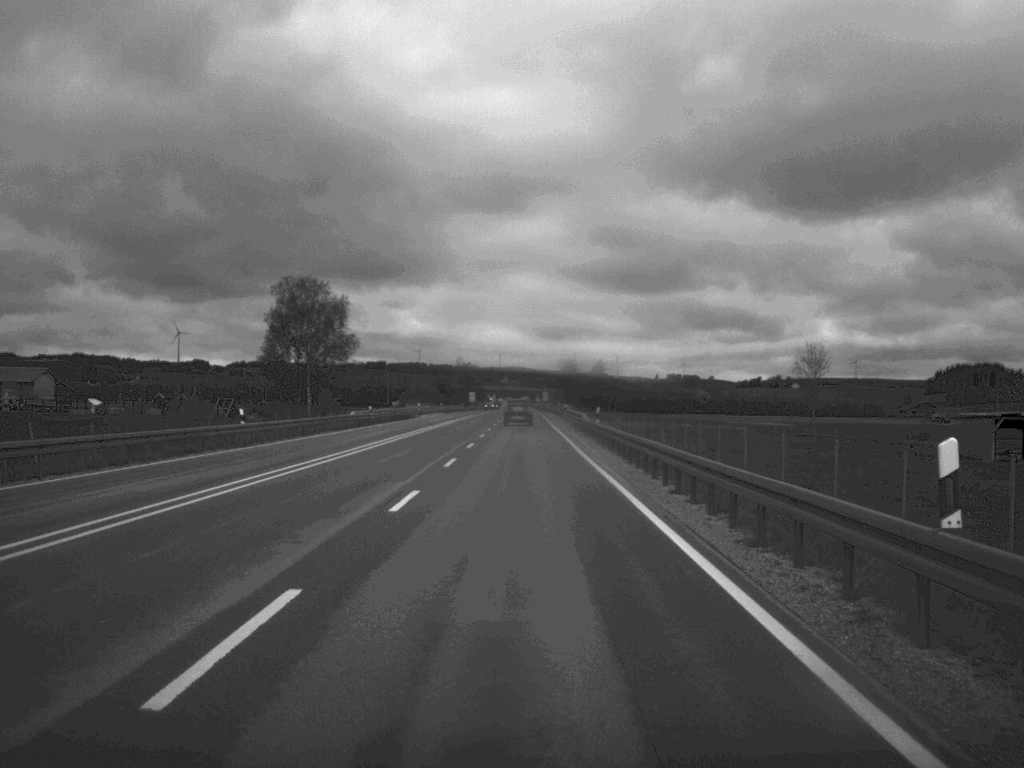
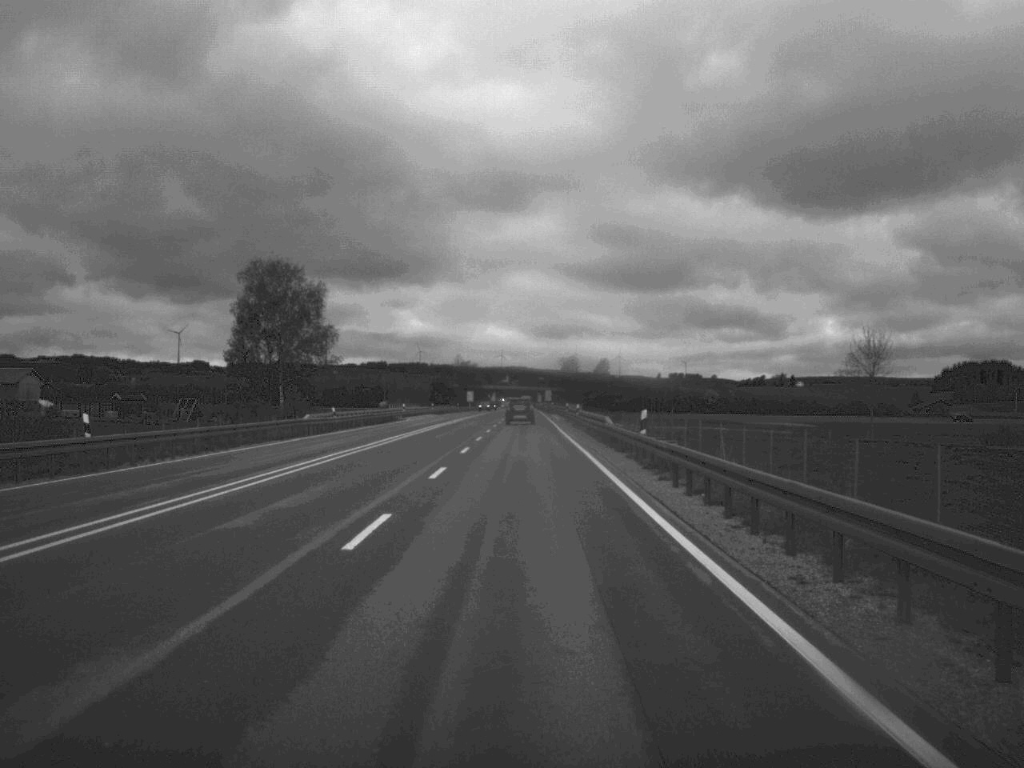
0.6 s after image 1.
(0.0, +17.1) m; 0°
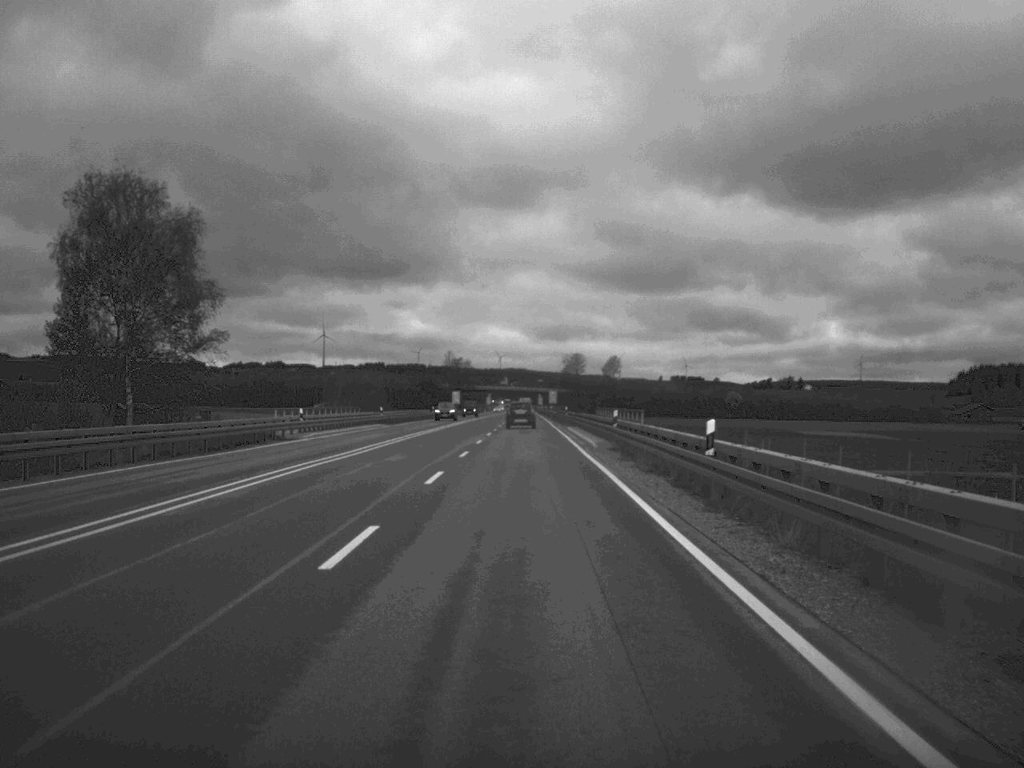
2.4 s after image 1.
(0.0, +49.3) m; 0°
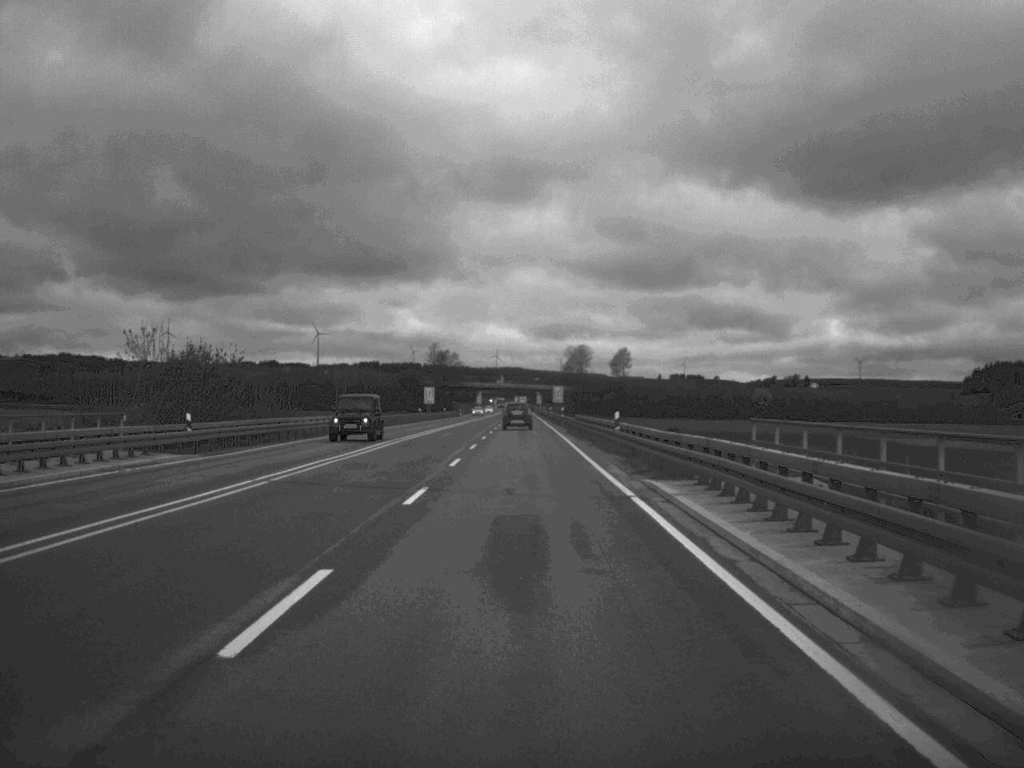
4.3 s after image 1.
(0.0, +52.0) m; 0°
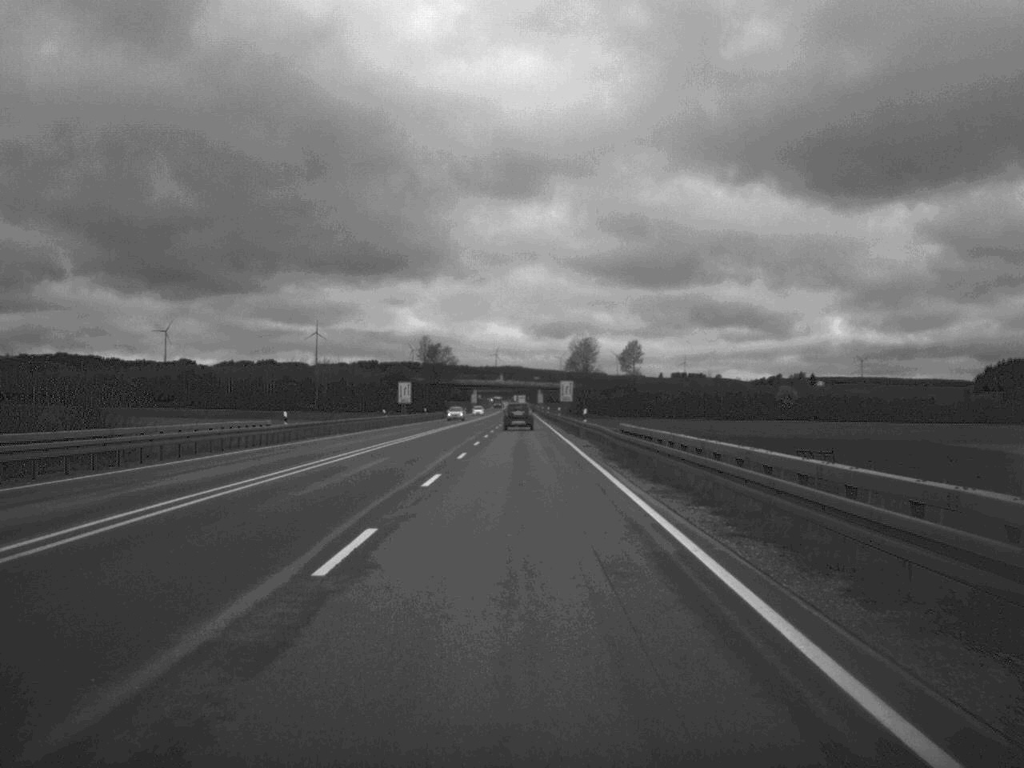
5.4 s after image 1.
(0.0, +32.0) m; 0°
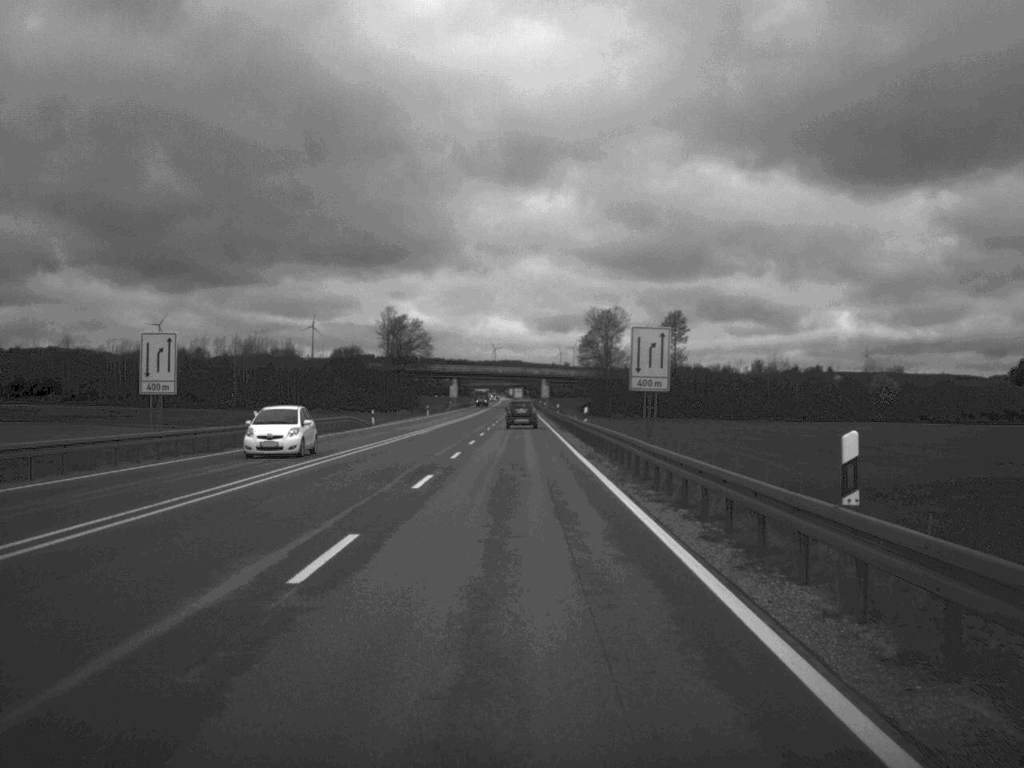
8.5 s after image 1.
(-0.1, +84.2) m; 0°
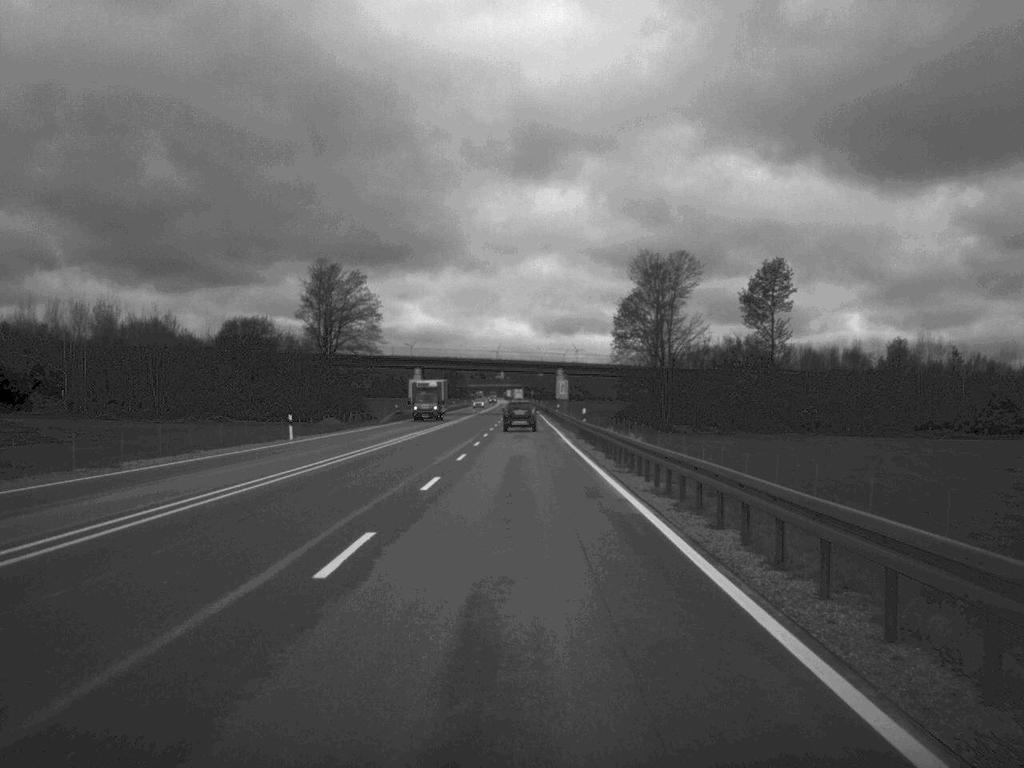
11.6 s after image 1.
(-0.4, +83.3) m; 0°
